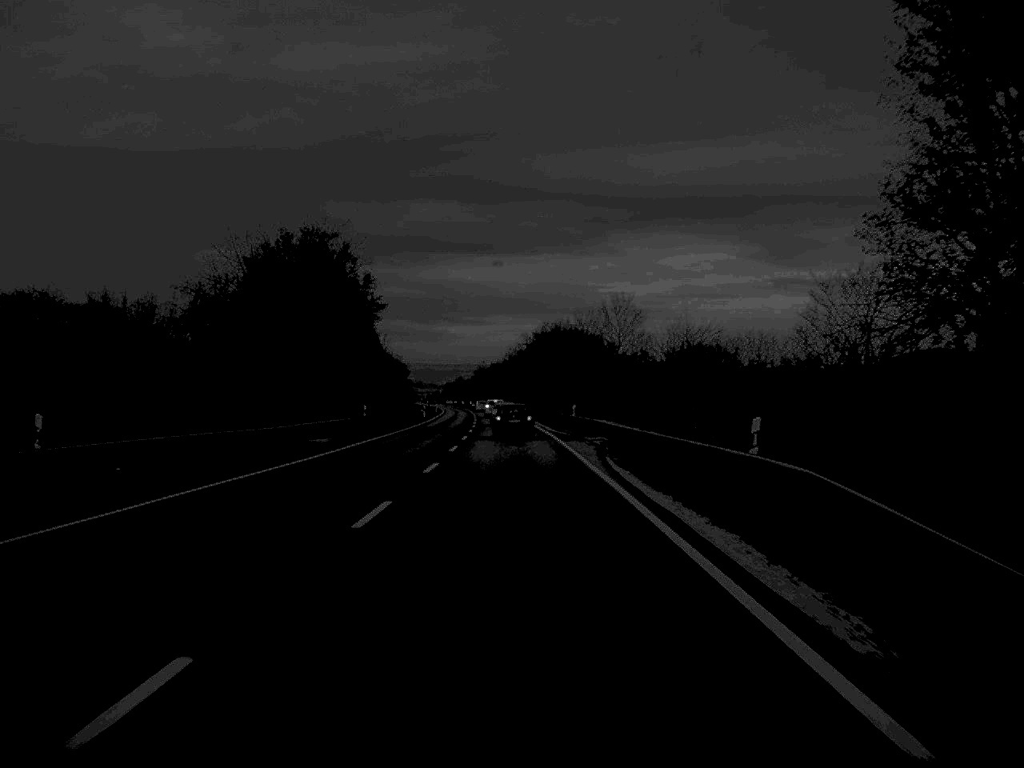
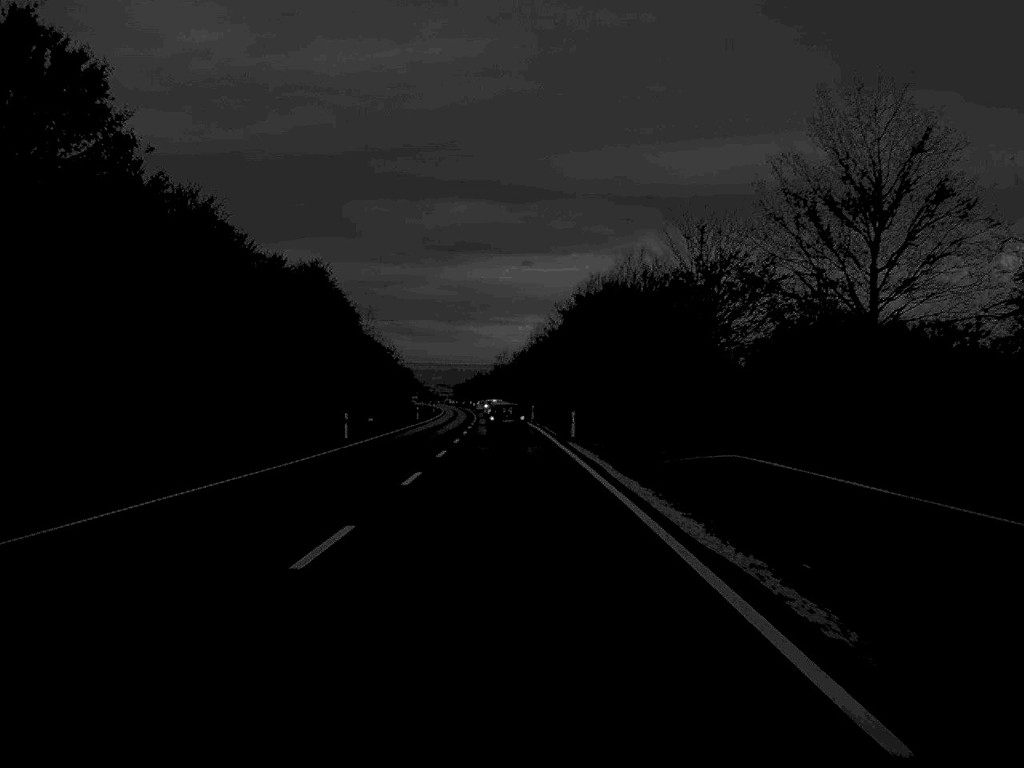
(-0.6, +63.7) m; -1°
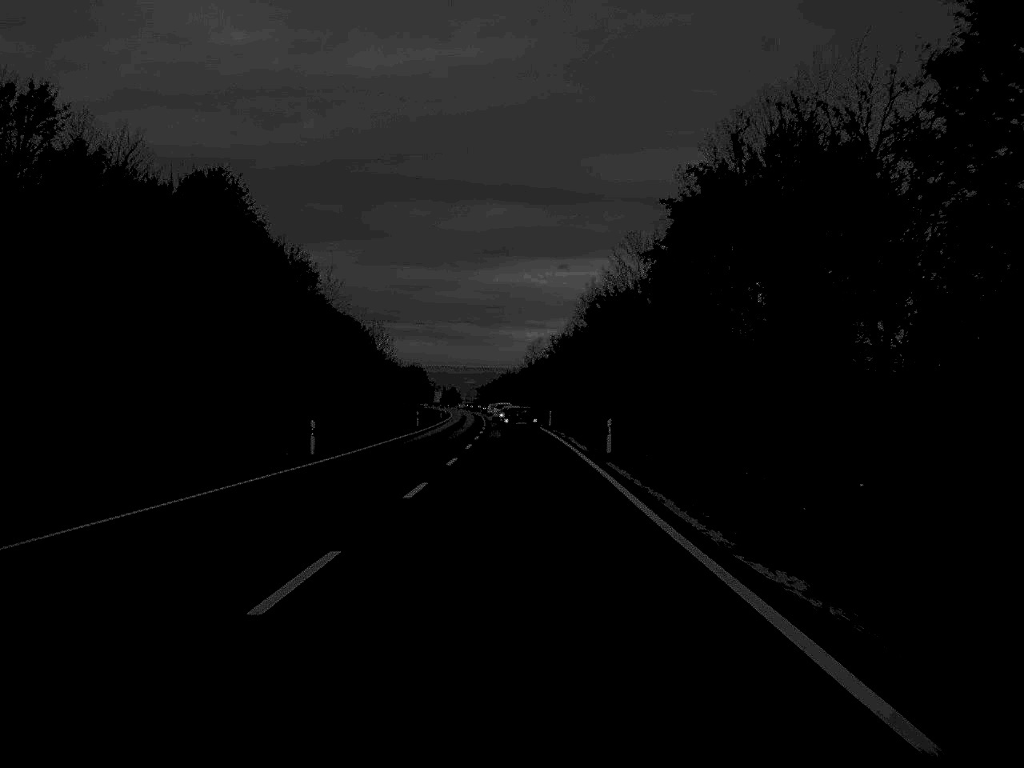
(-0.9, +62.6) m; -2°
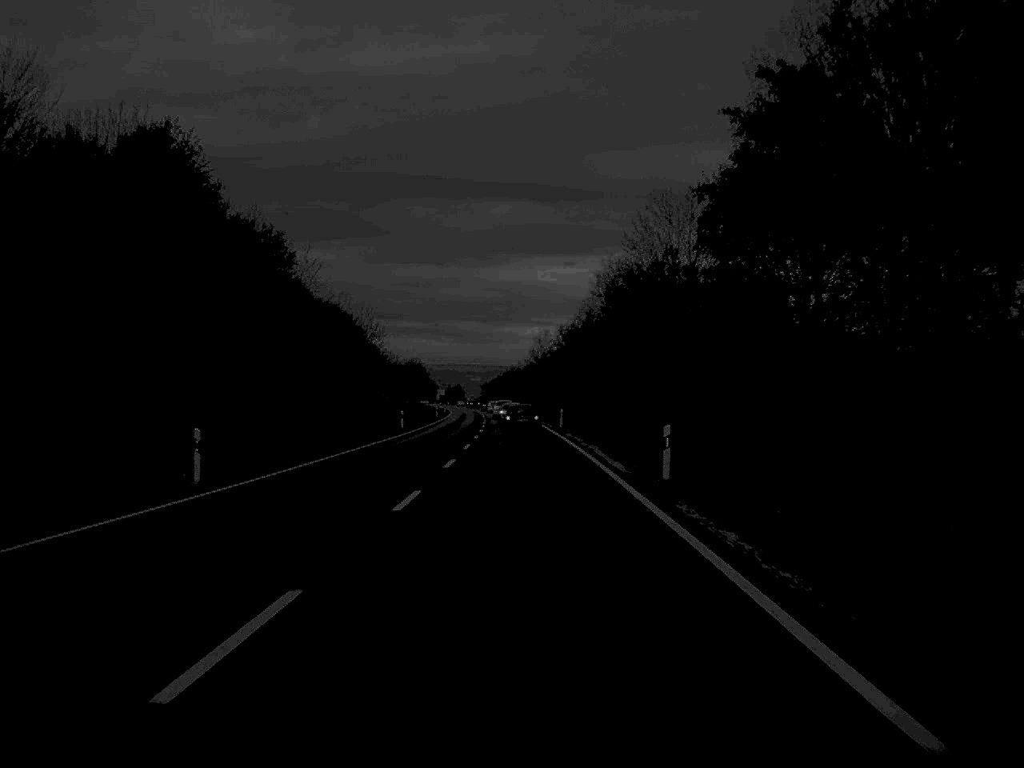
(0.0, +14.8) m; 0°
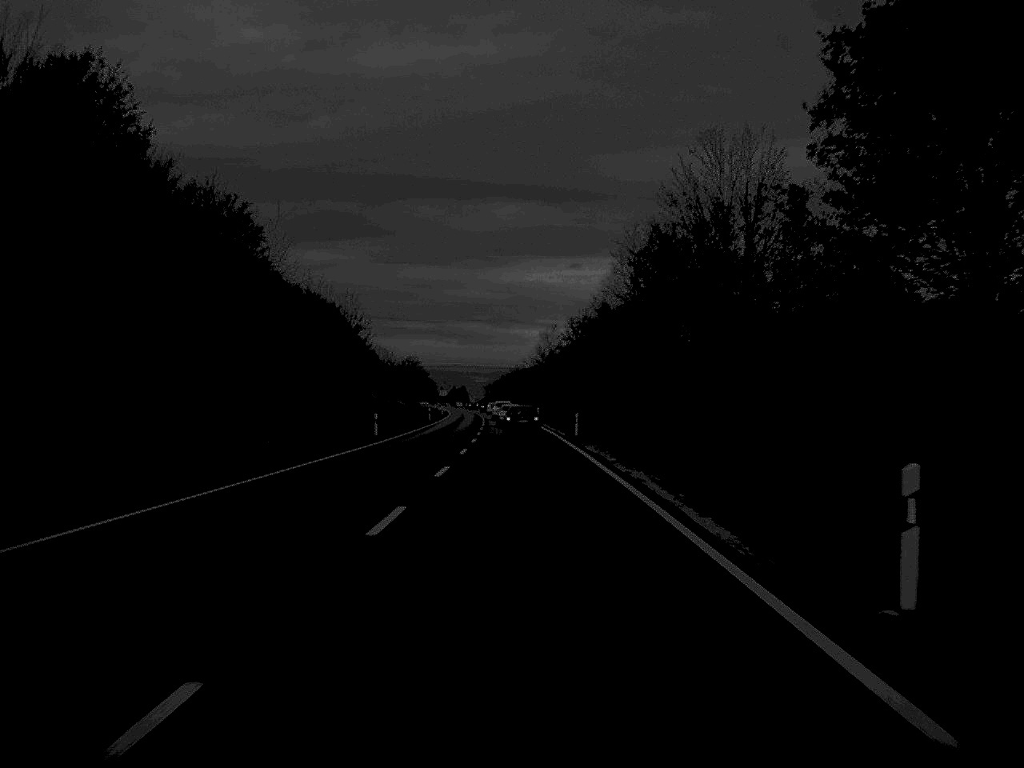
(0.0, +15.6) m; 0°
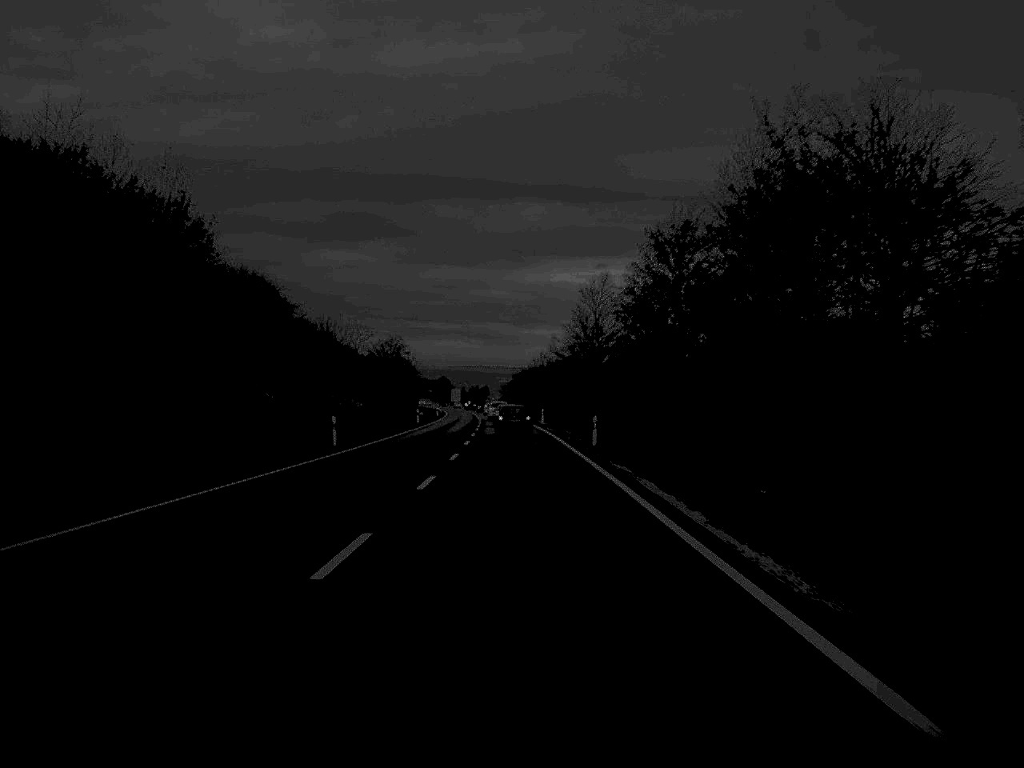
(-0.5, +63.8) m; -1°
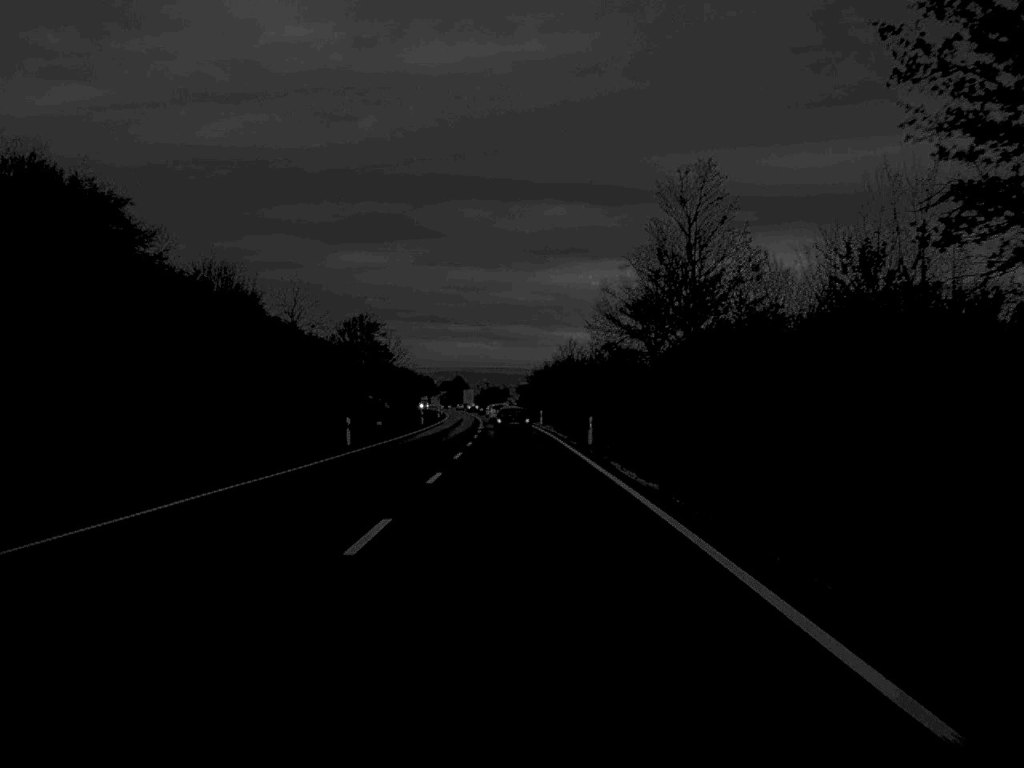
(-0.4, +46.2) m; -1°
